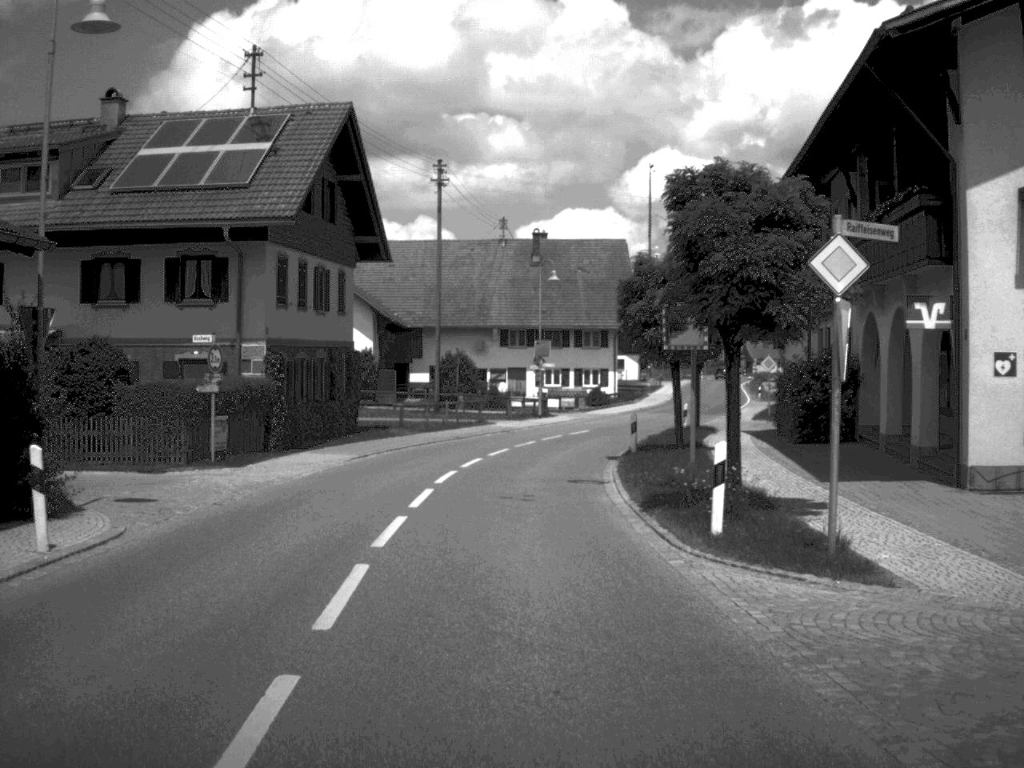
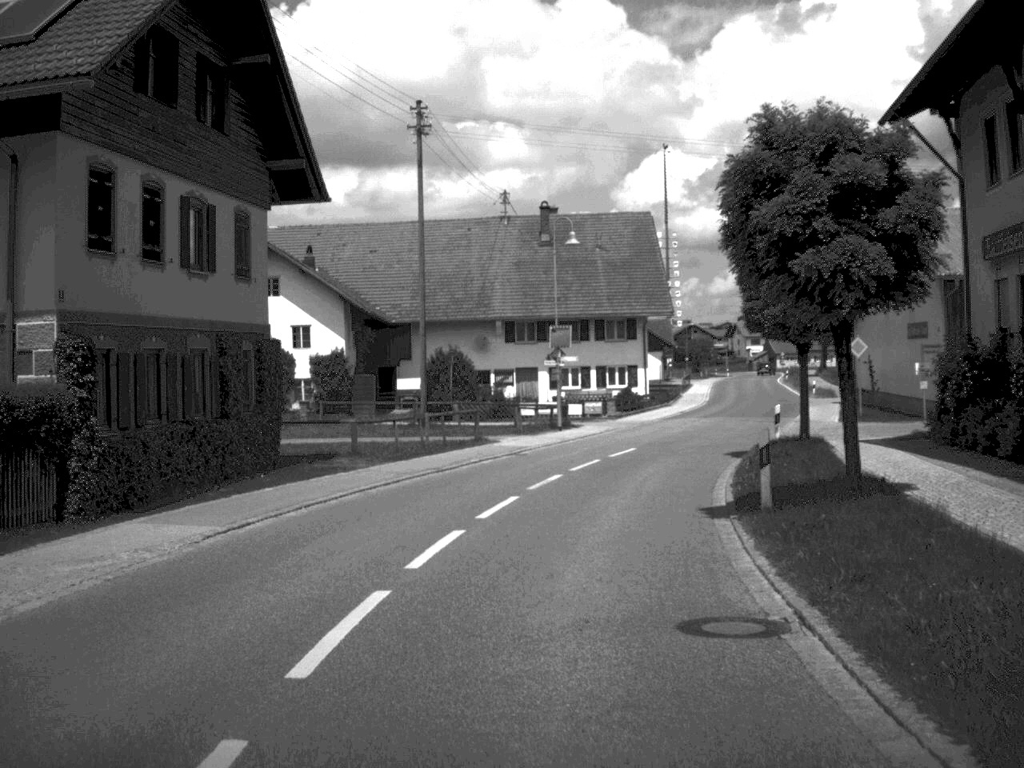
(-0.2, +14.7) m; 0°
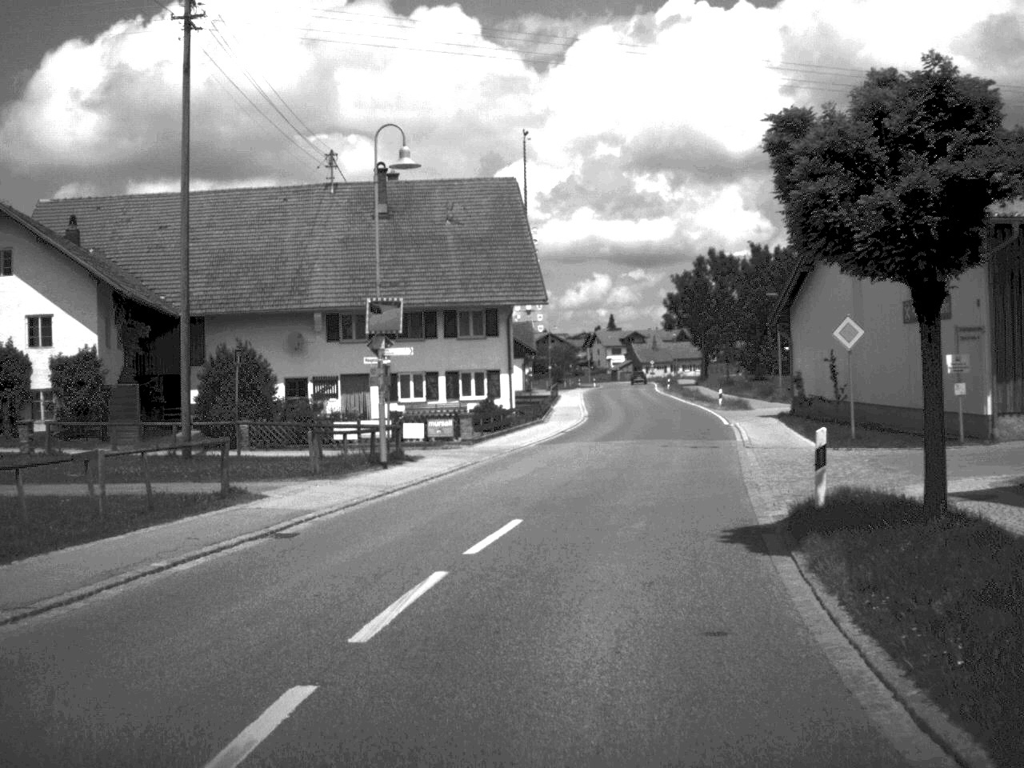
(+0.8, +16.3) m; +7°
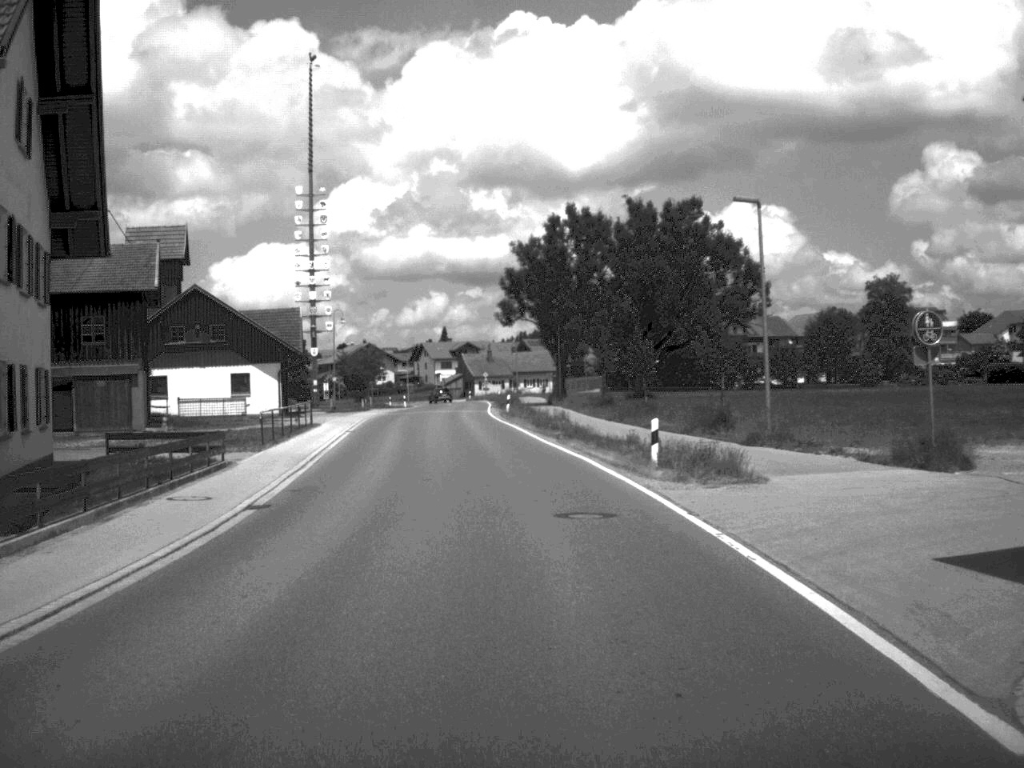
(+4.1, +40.5) m; +7°
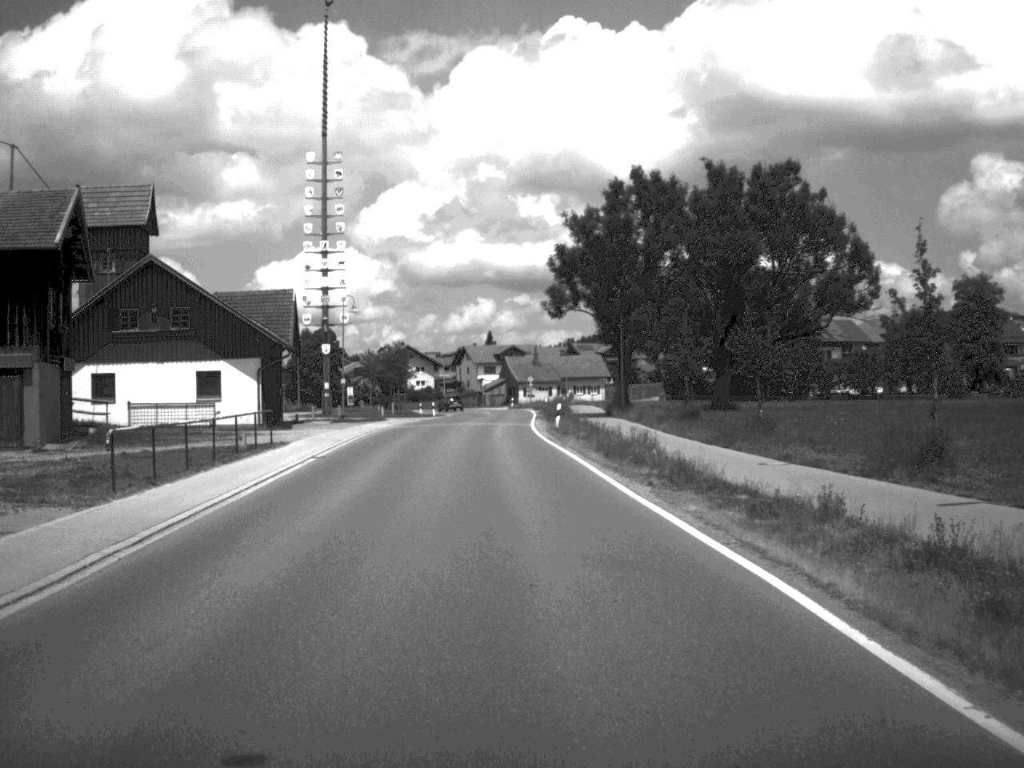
(-0.3, +16.8) m; -2°
